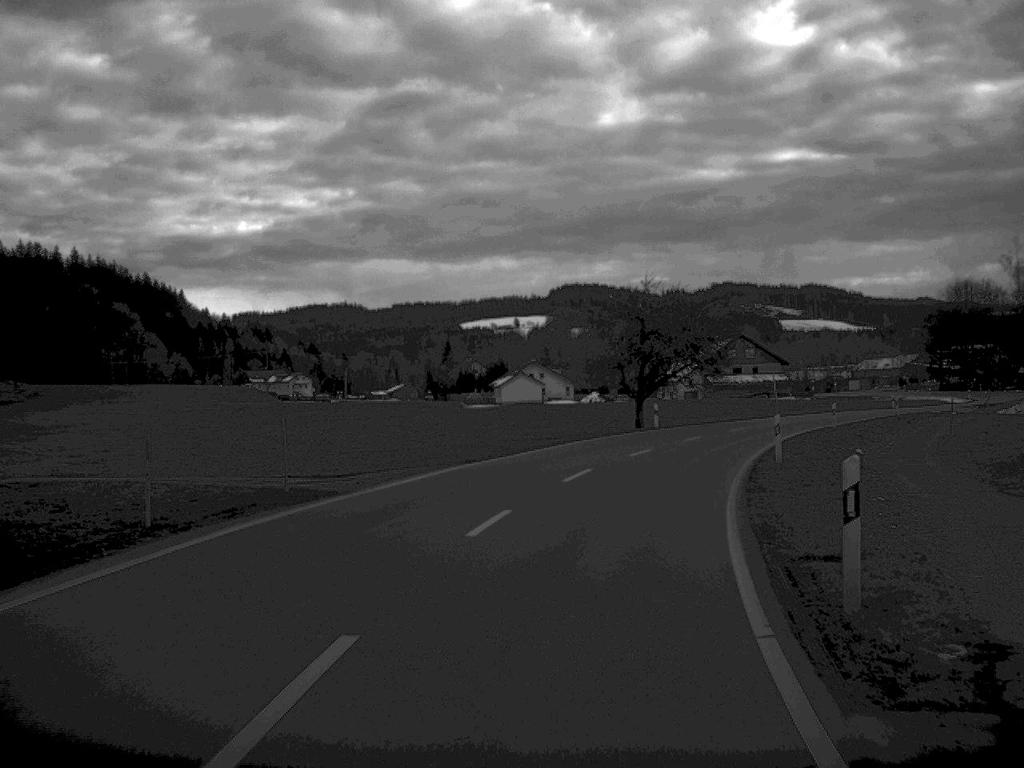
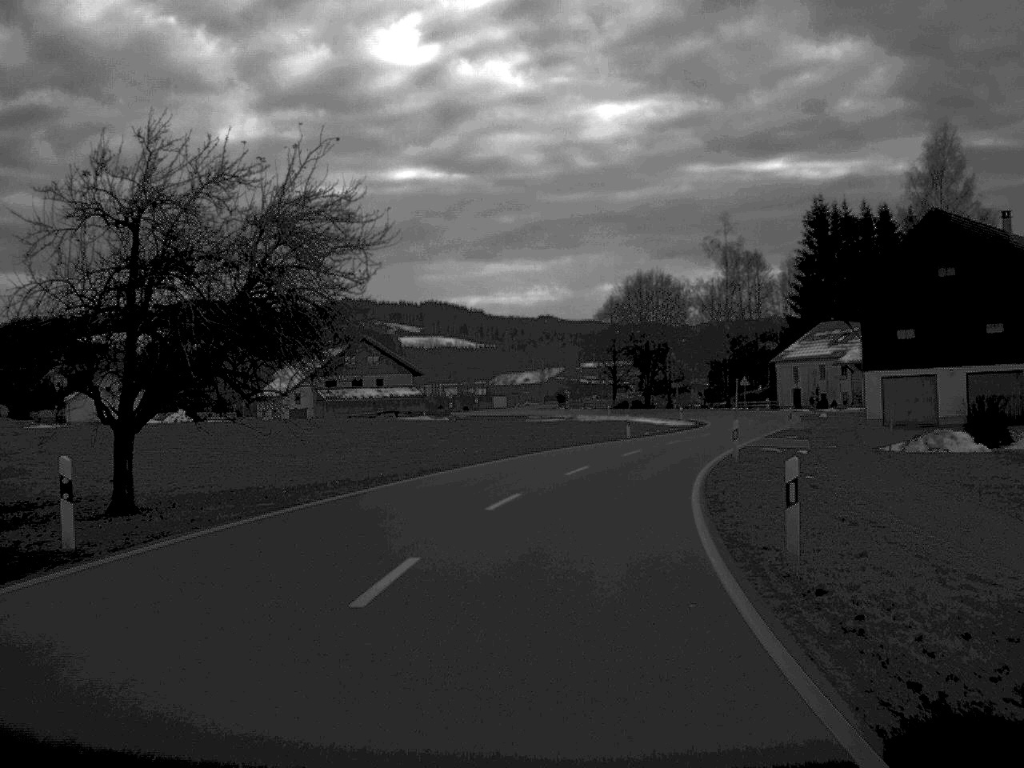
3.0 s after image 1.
(+5.8, +39.1) m; +17°
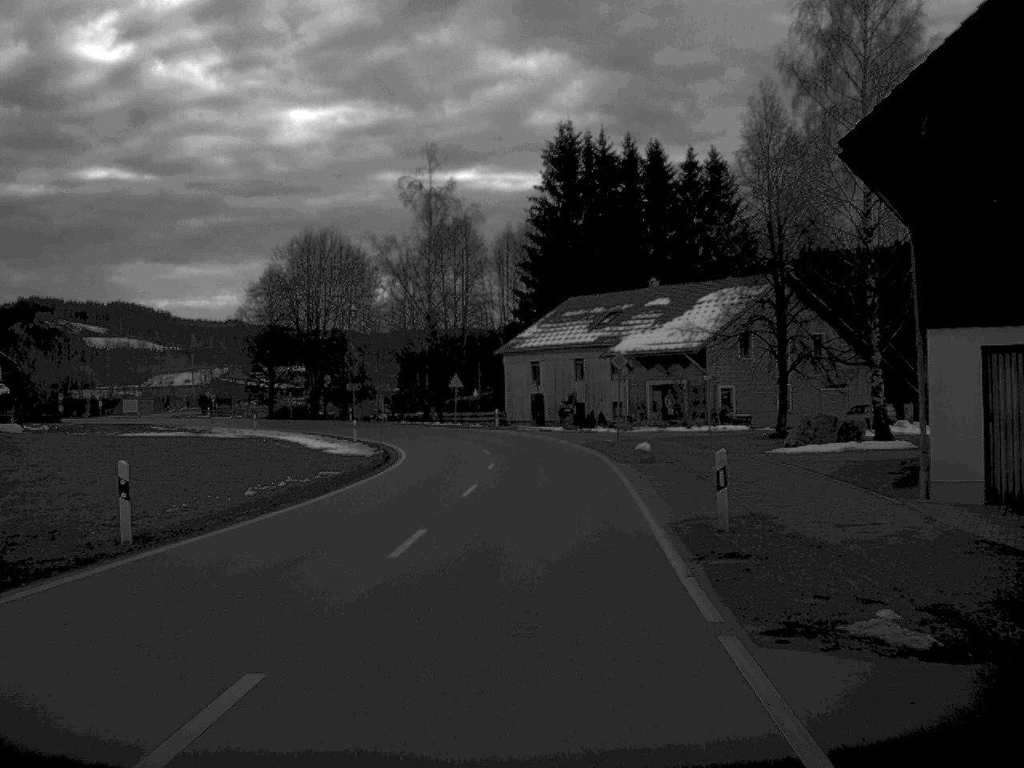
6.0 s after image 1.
(+5.1, +40.4) m; +14°
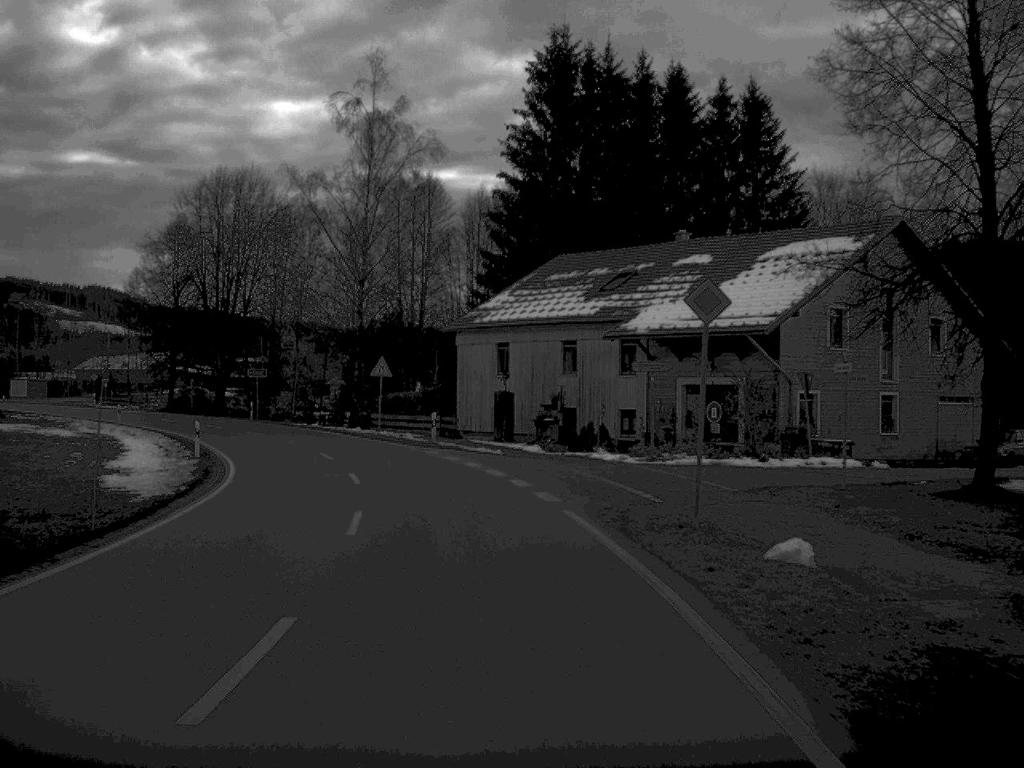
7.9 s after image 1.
(+0.5, +25.2) m; +1°
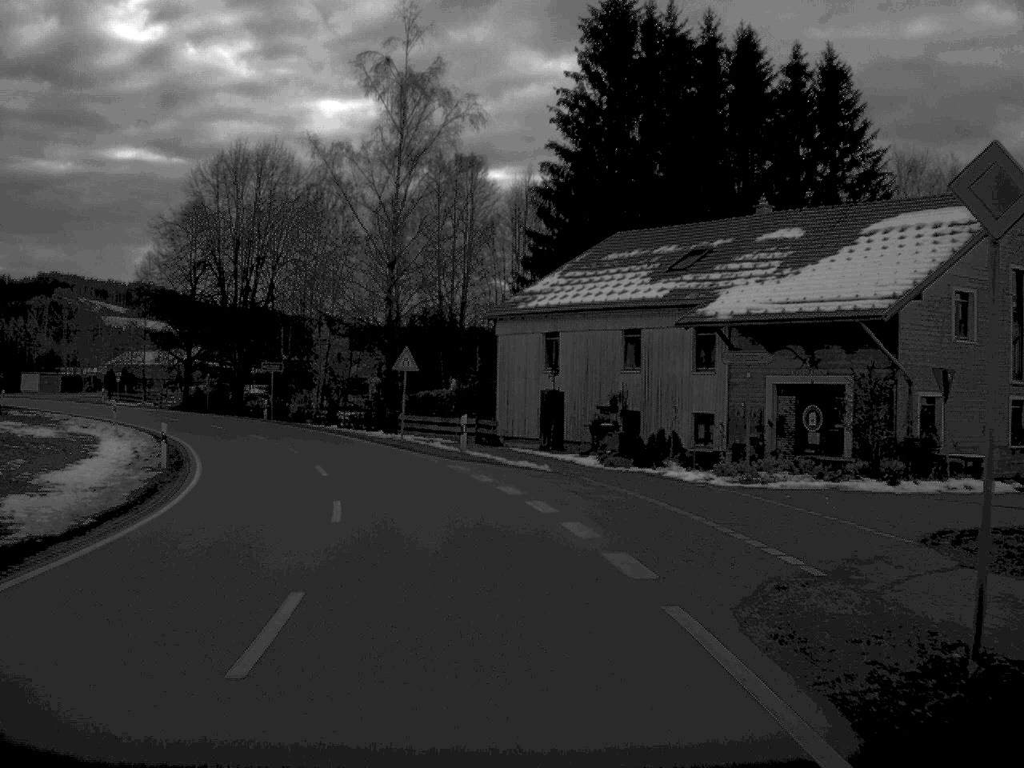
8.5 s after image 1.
(-0.1, +8.1) m; -2°
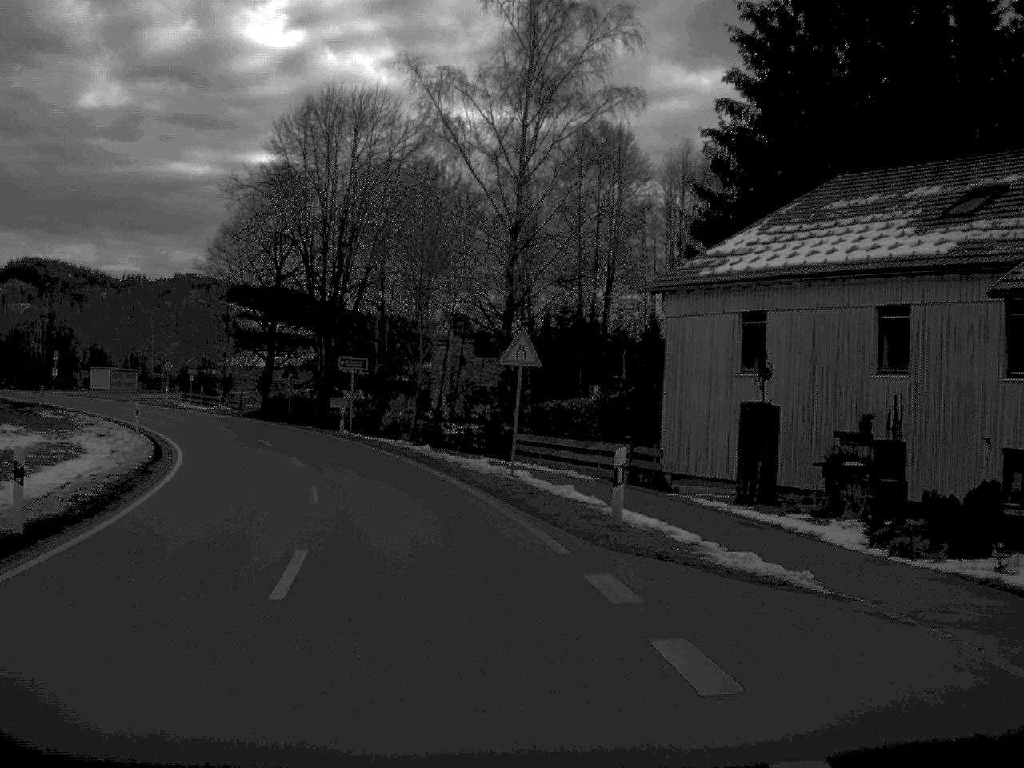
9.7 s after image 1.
(-0.8, +15.5) m; -6°
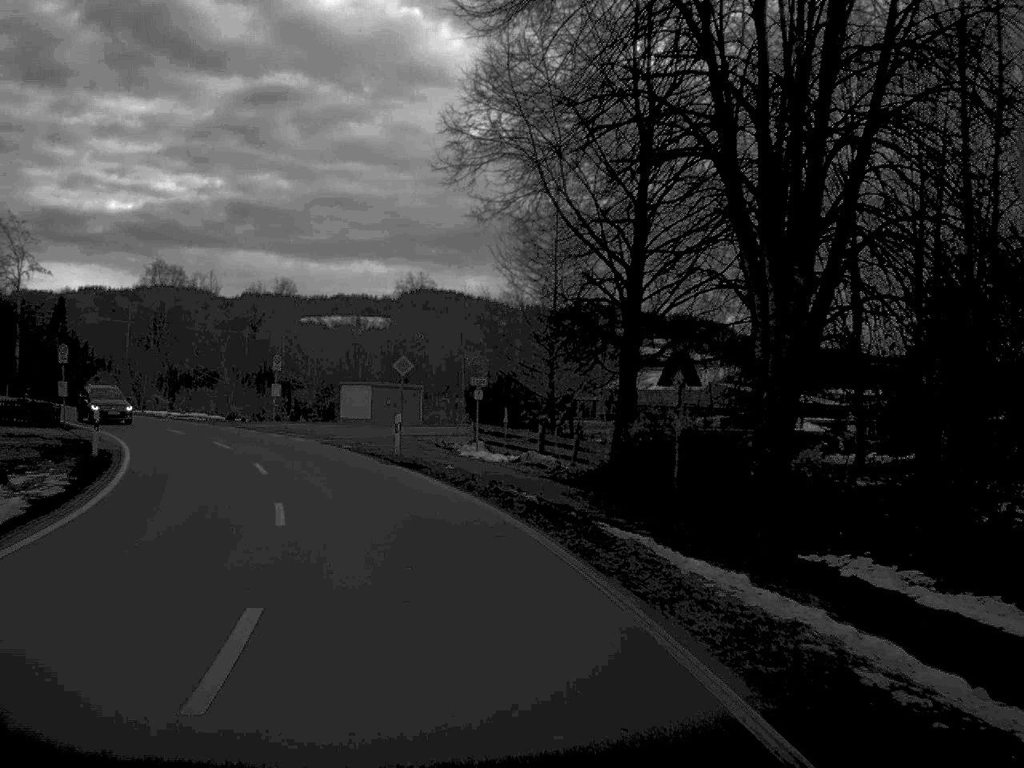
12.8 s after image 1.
(-6.7, +40.1) m; -18°
